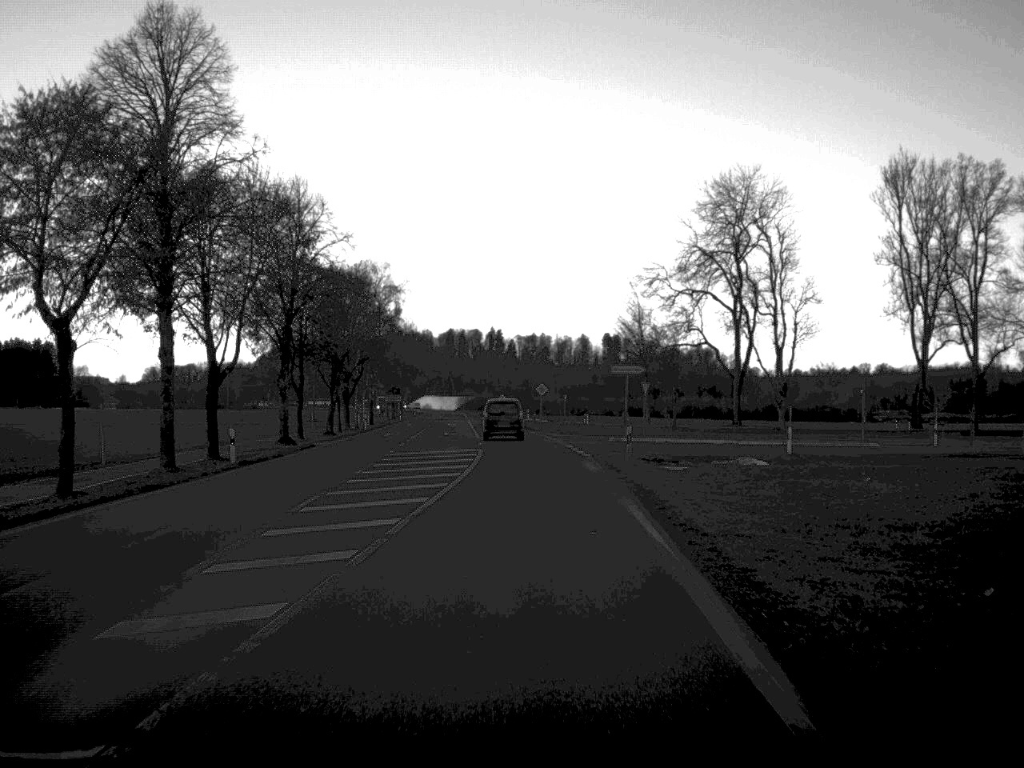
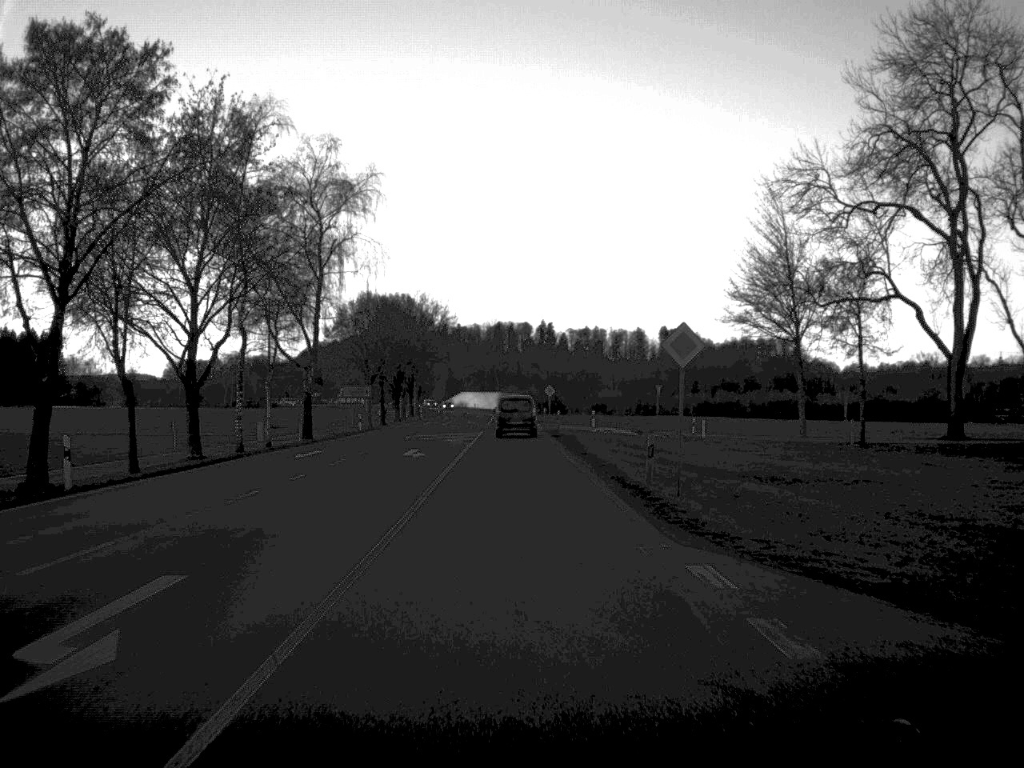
(-0.8, +60.4) m; -2°
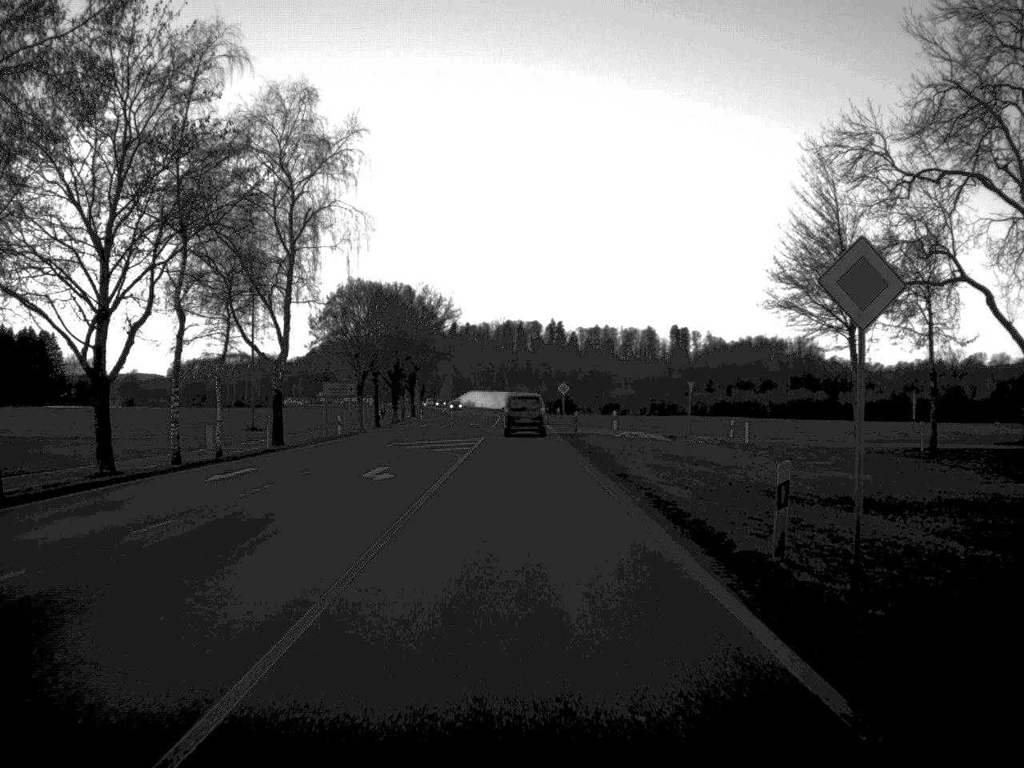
(0.0, +11.4) m; 0°
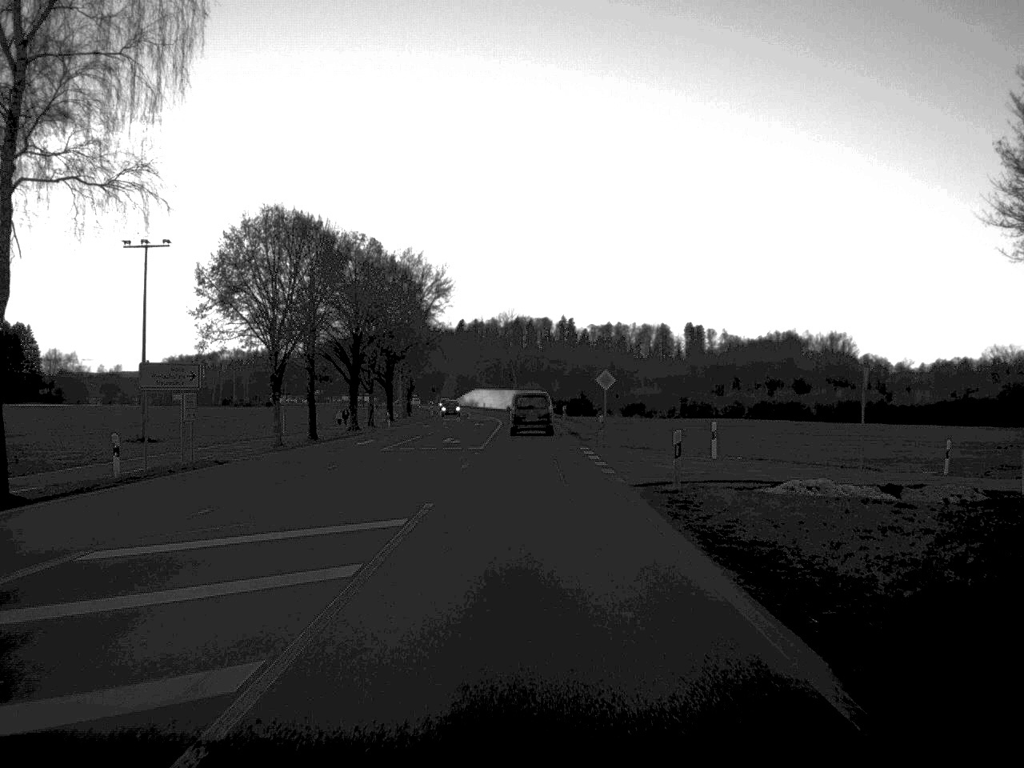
(-0.2, +34.5) m; 0°
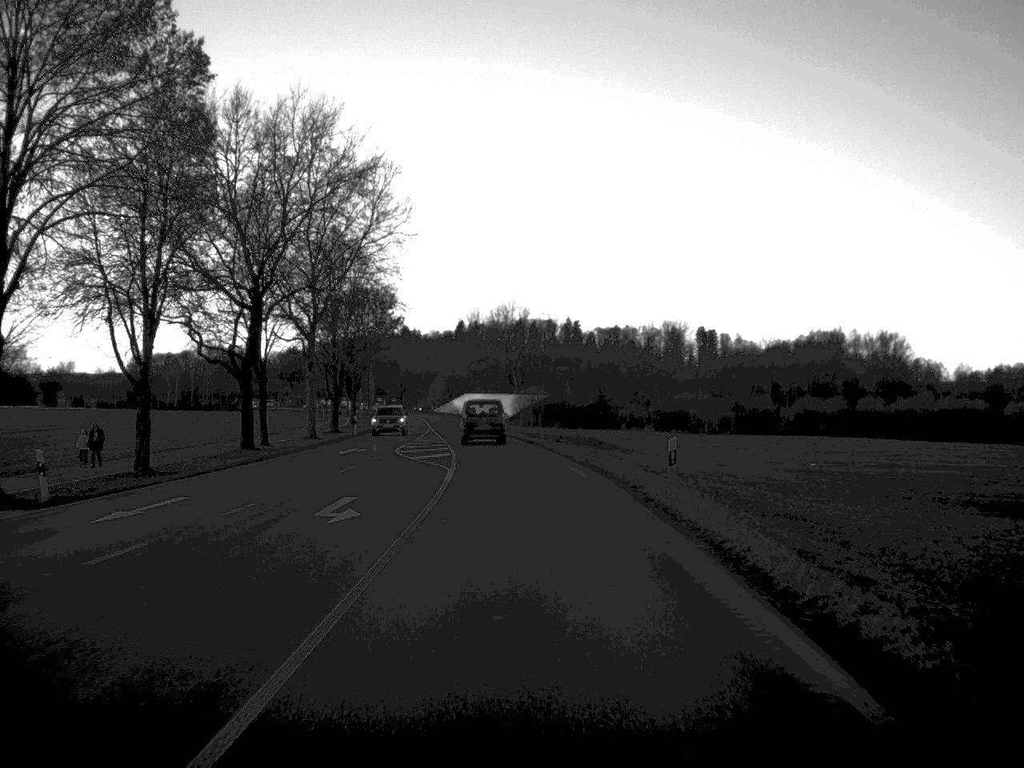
(0.0, +57.9) m; 0°
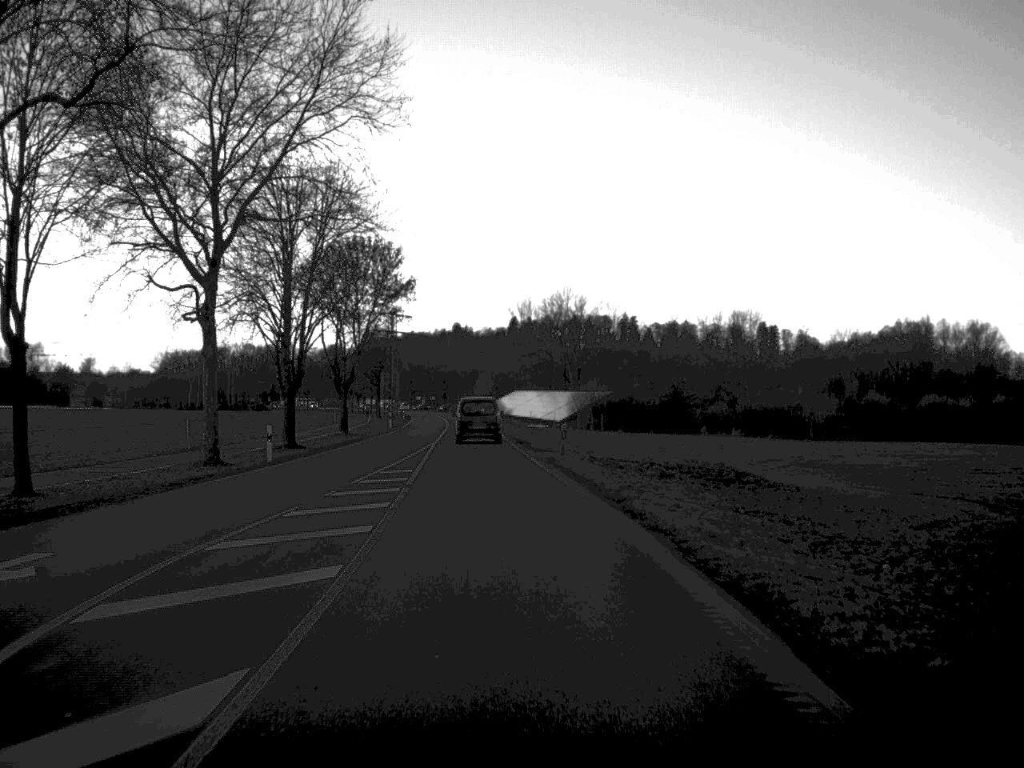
(-0.5, +33.7) m; -3°
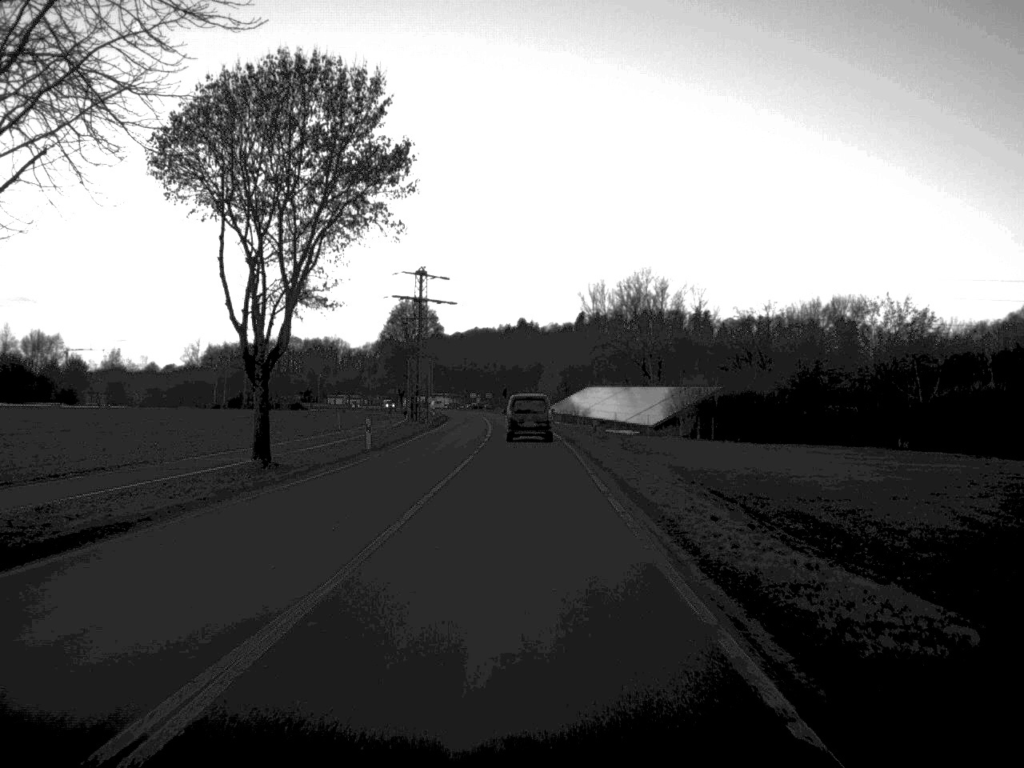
(-1.4, +42.2) m; -3°
